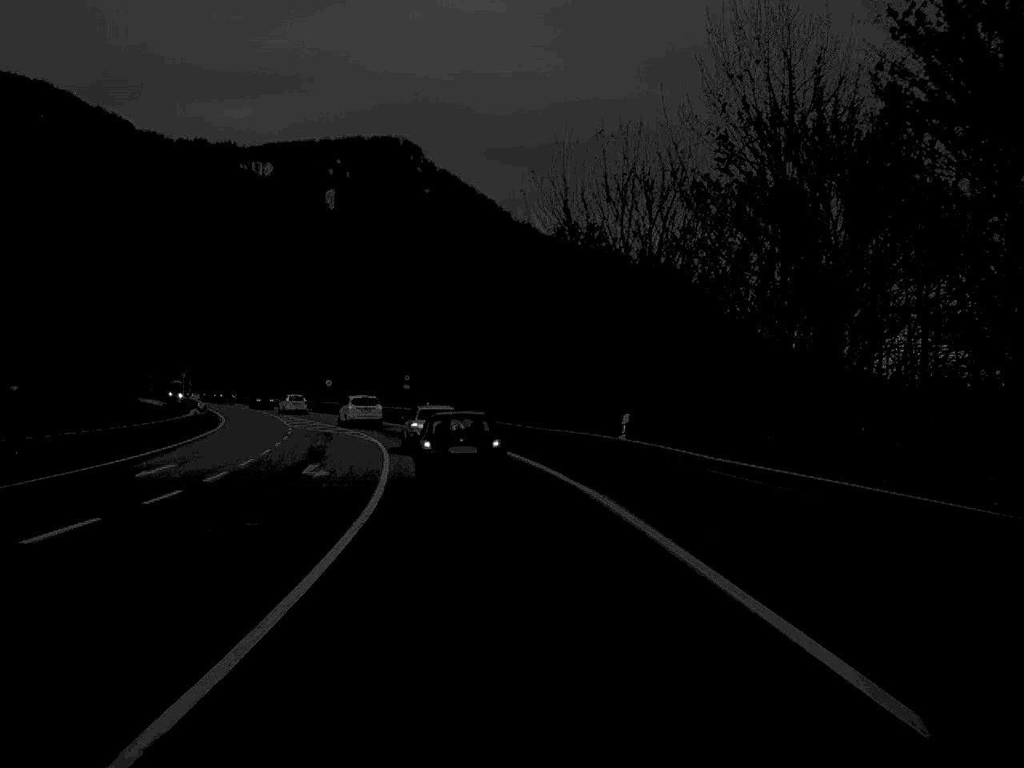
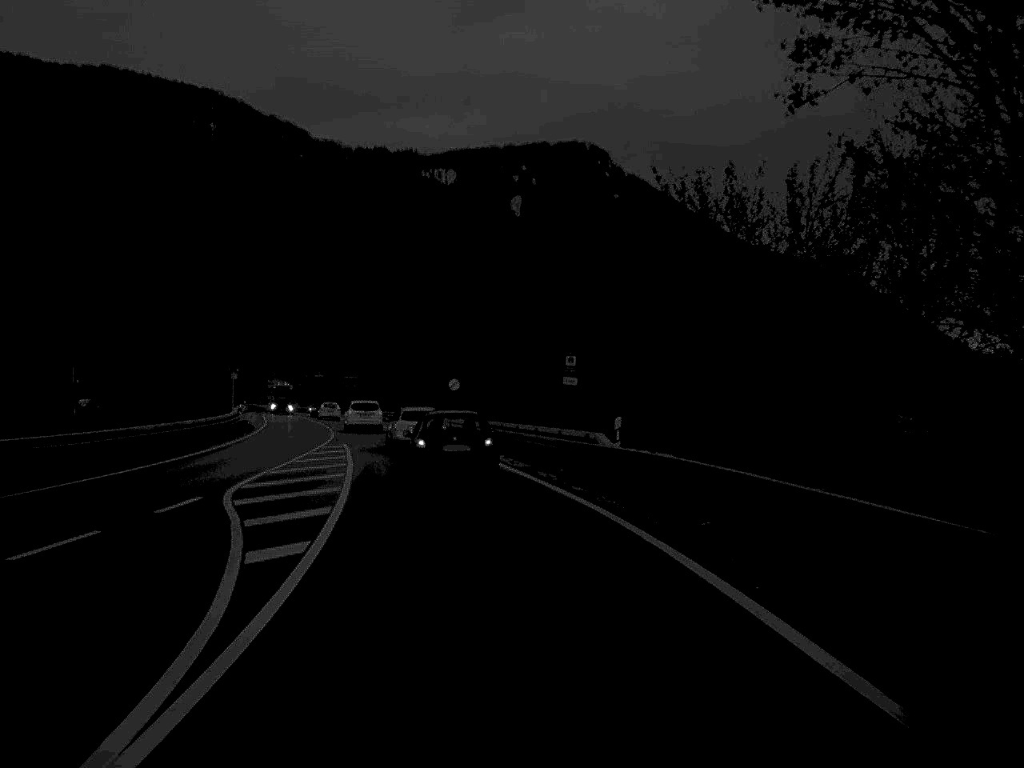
(-3.1, +44.2) m; -9°
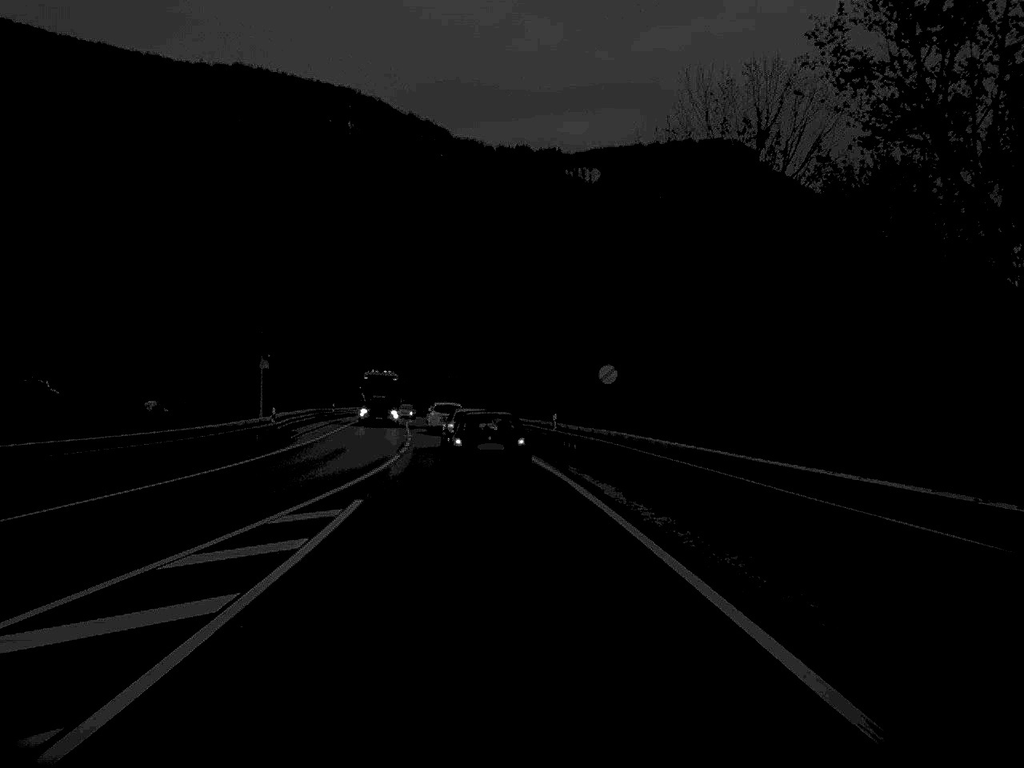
(-1.6, +27.4) m; -6°
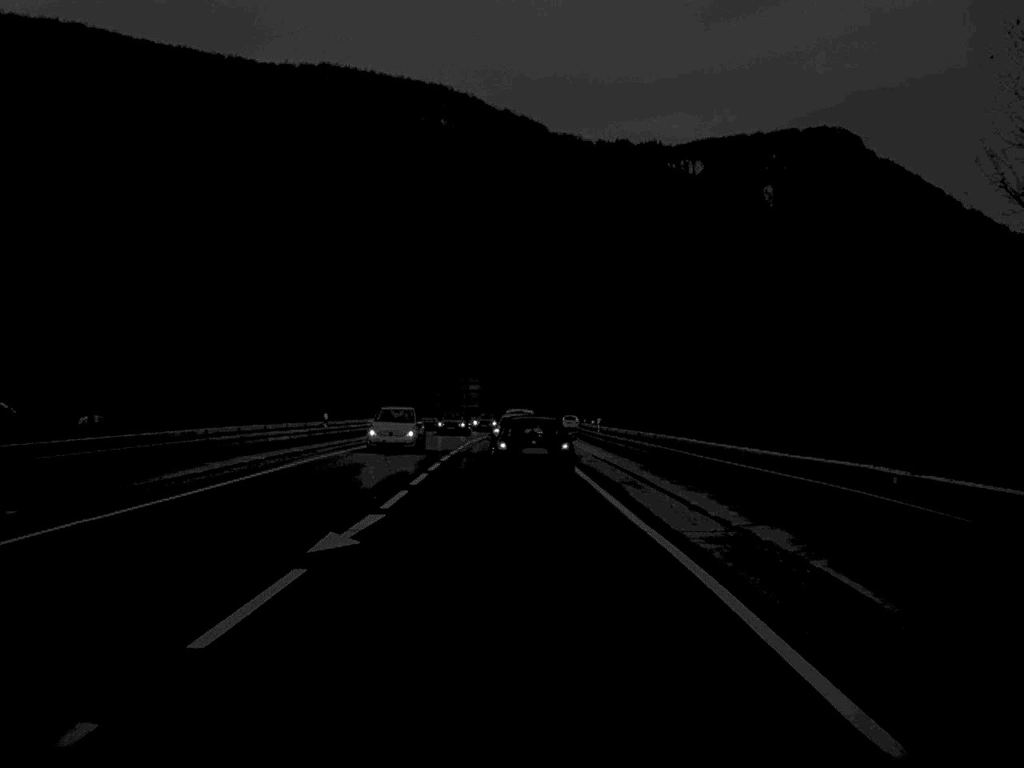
(-1.9, +44.4) m; -5°
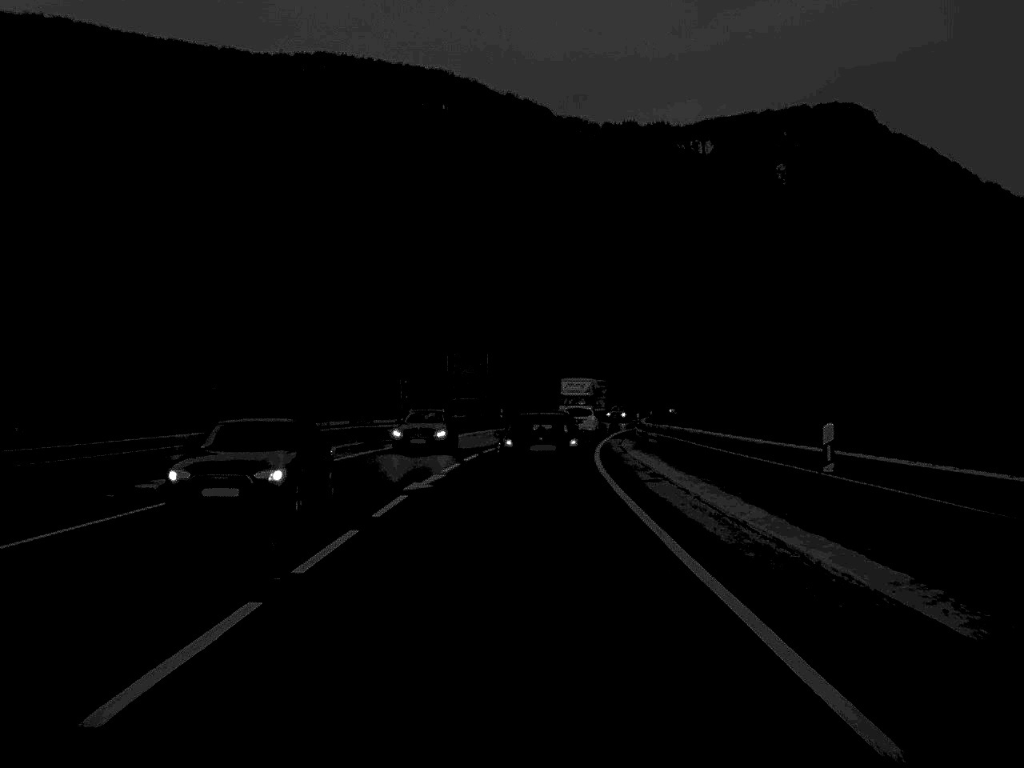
(-0.3, +37.9) m; -1°
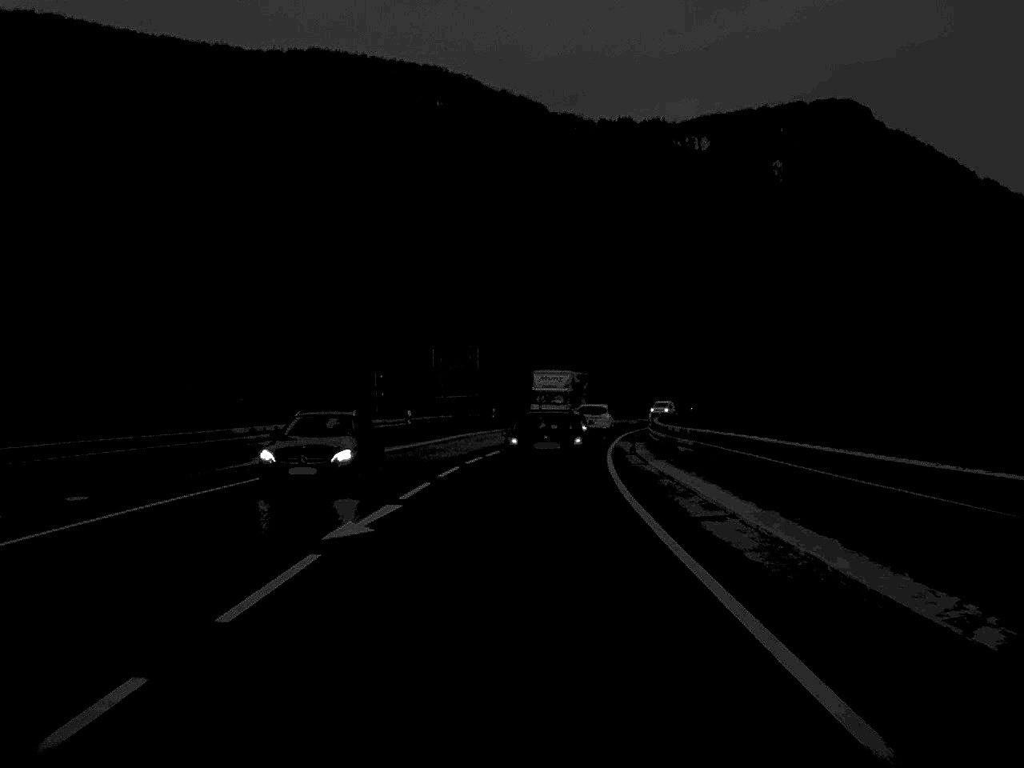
(0.0, +8.9) m; 0°
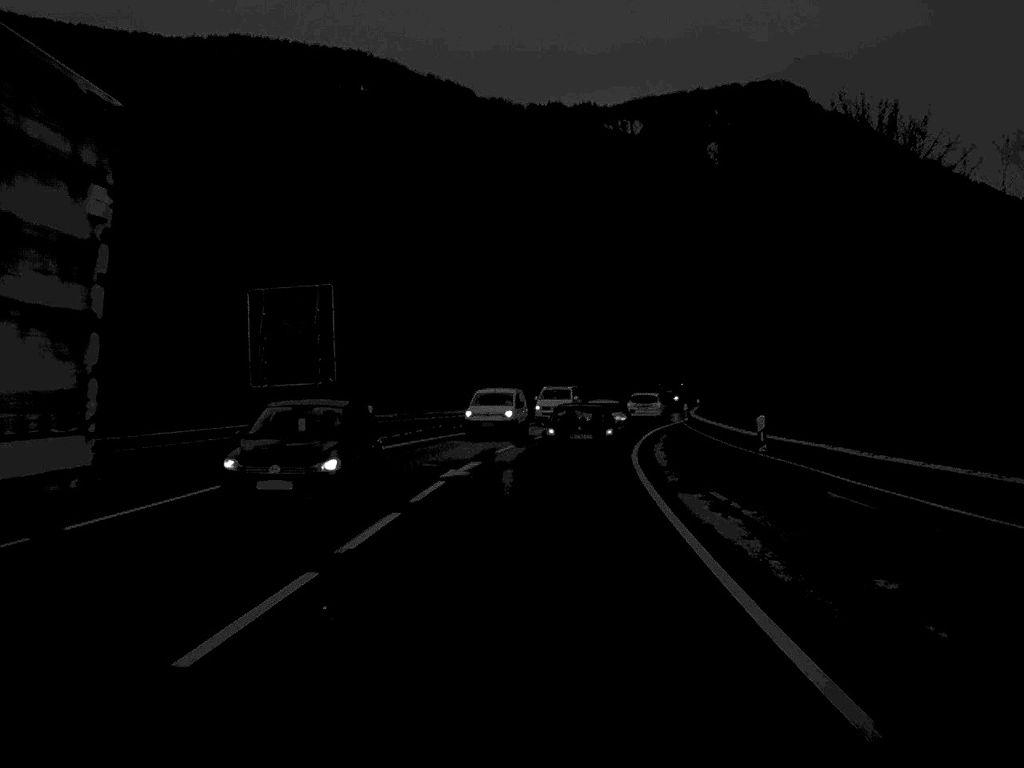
(+0.8, +37.3) m; +3°
